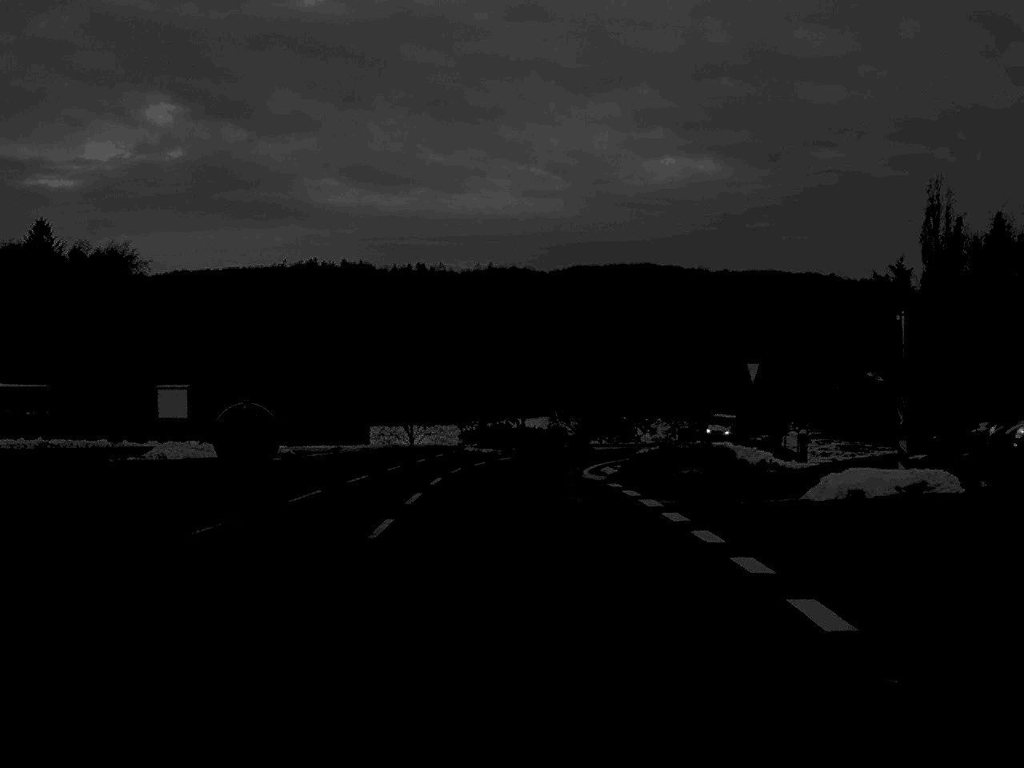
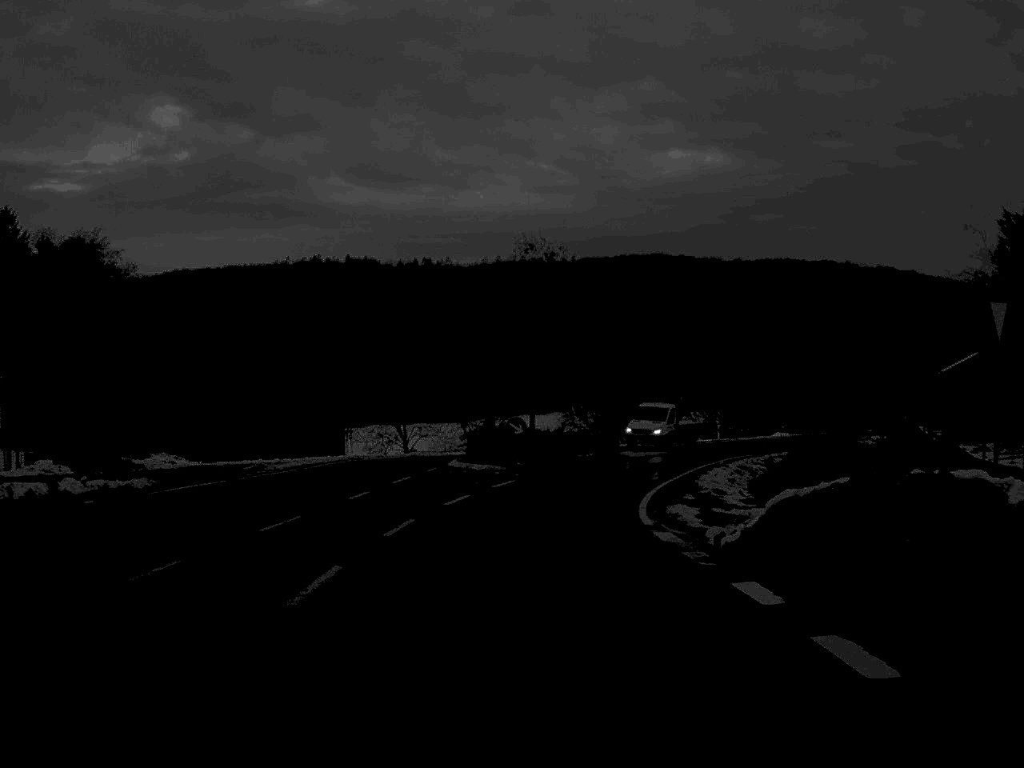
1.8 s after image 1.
(0.0, +16.6) m; -1°
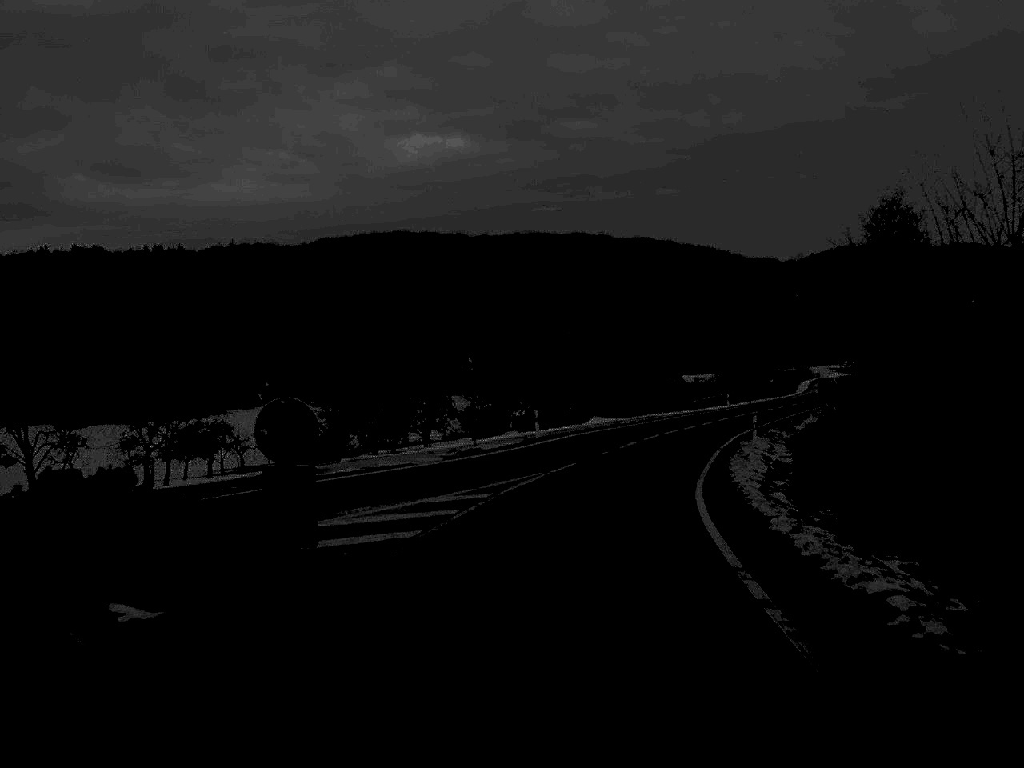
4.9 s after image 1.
(+3.1, +38.0) m; +12°
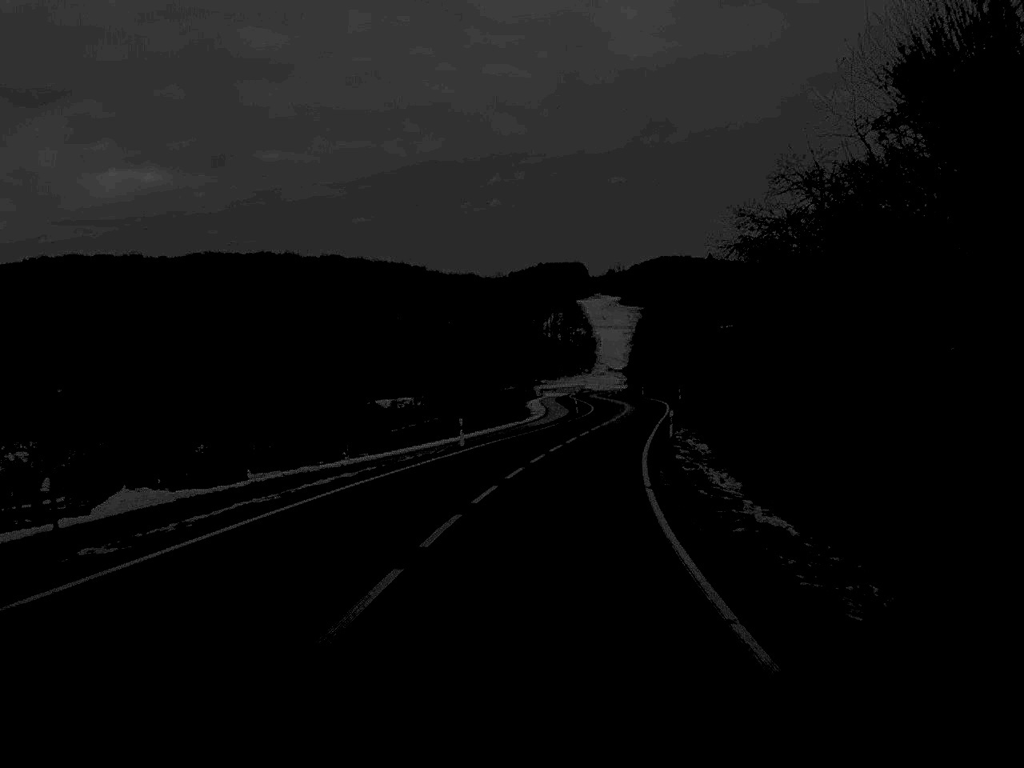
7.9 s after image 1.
(+6.1, +48.2) m; +14°
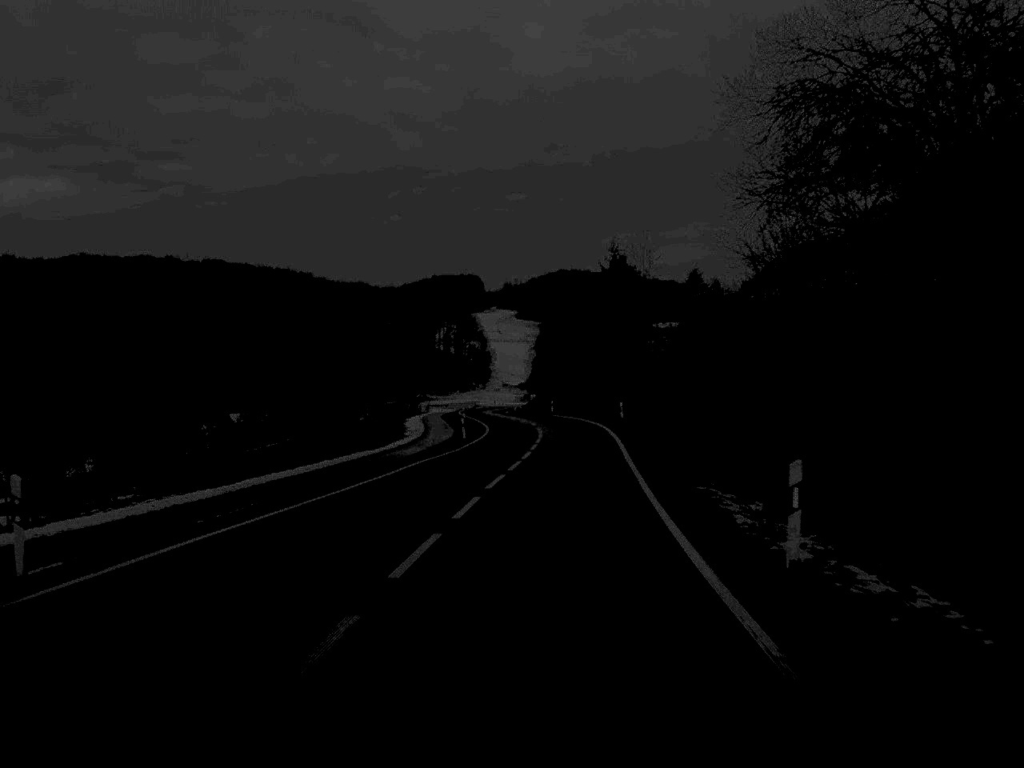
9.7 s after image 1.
(+1.5, +32.7) m; +5°
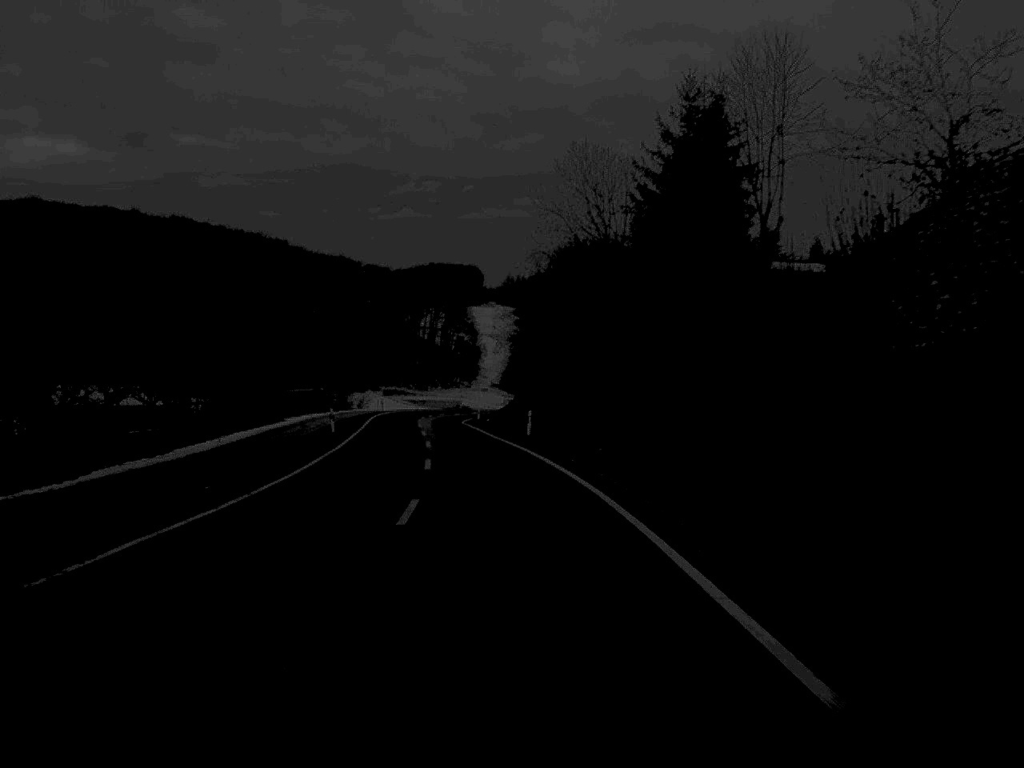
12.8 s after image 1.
(+1.9, +61.3) m; 0°
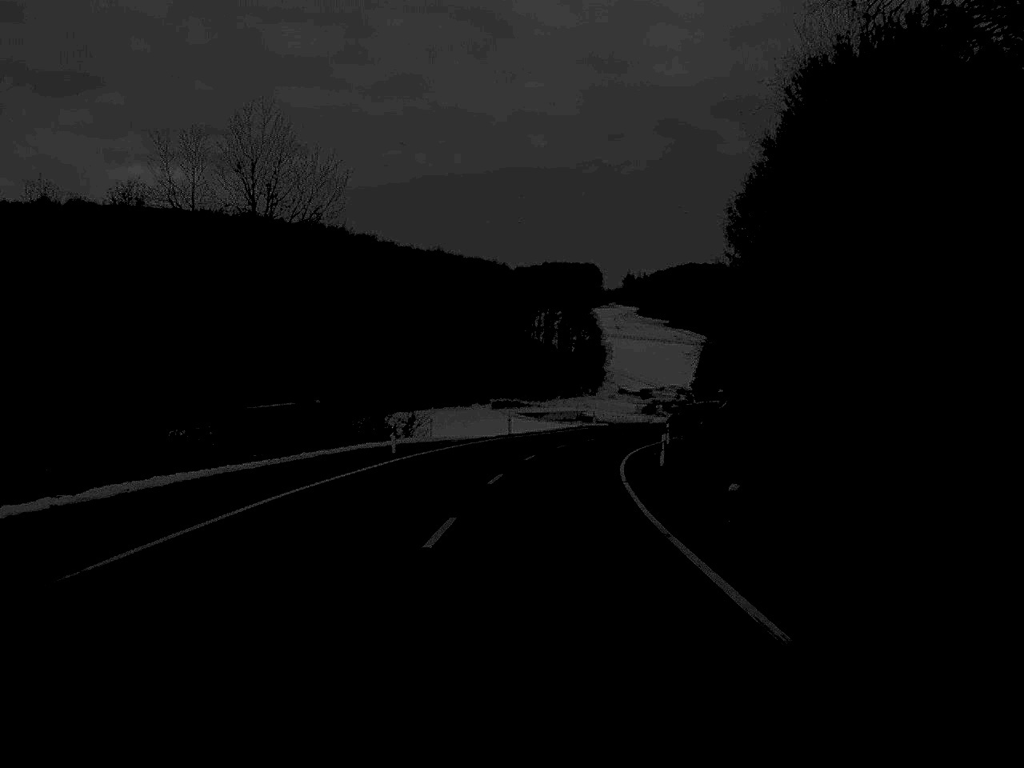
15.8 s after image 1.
(-3.9, +64.7) m; -5°
